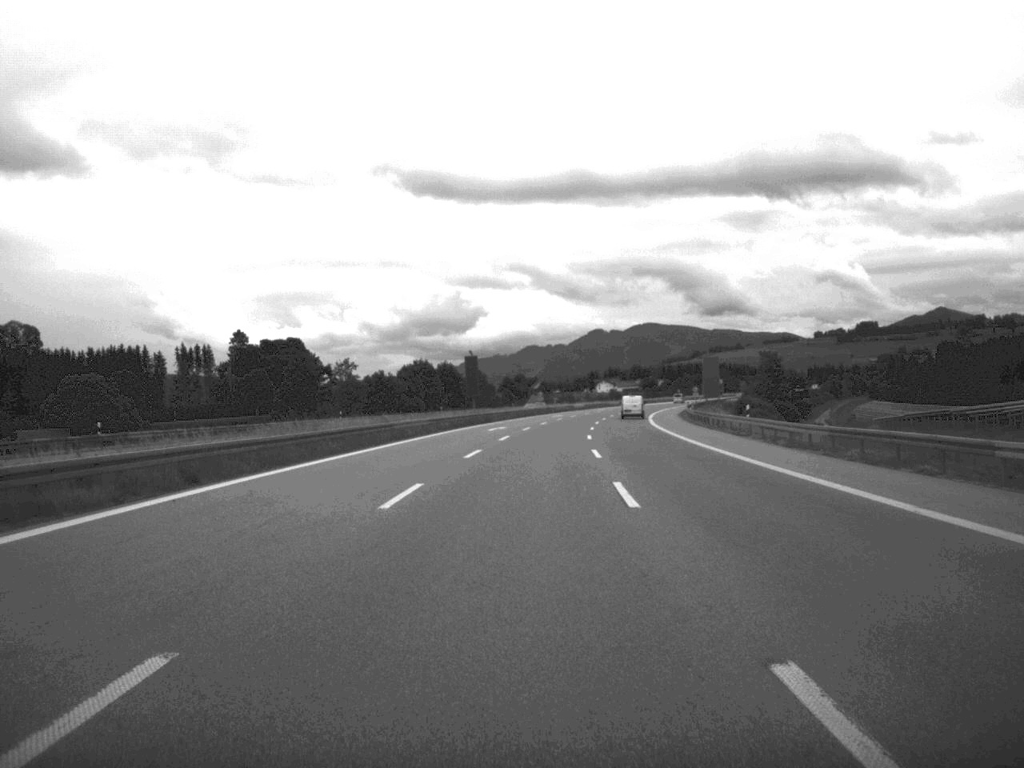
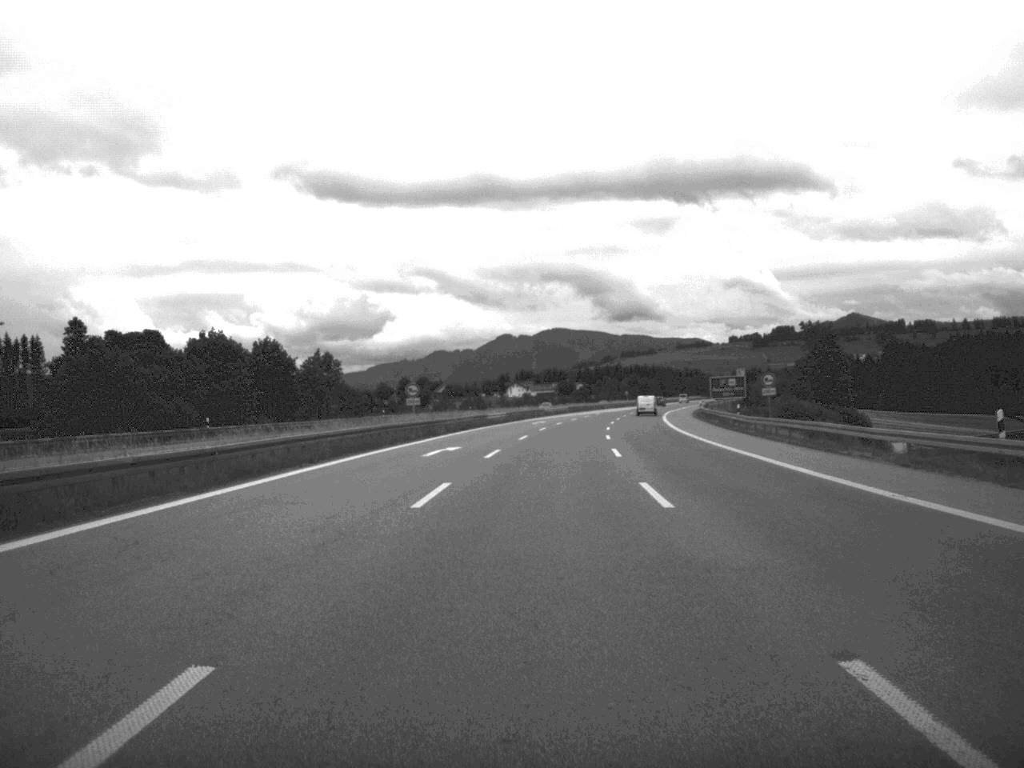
(+2.8, +86.2) m; +4°
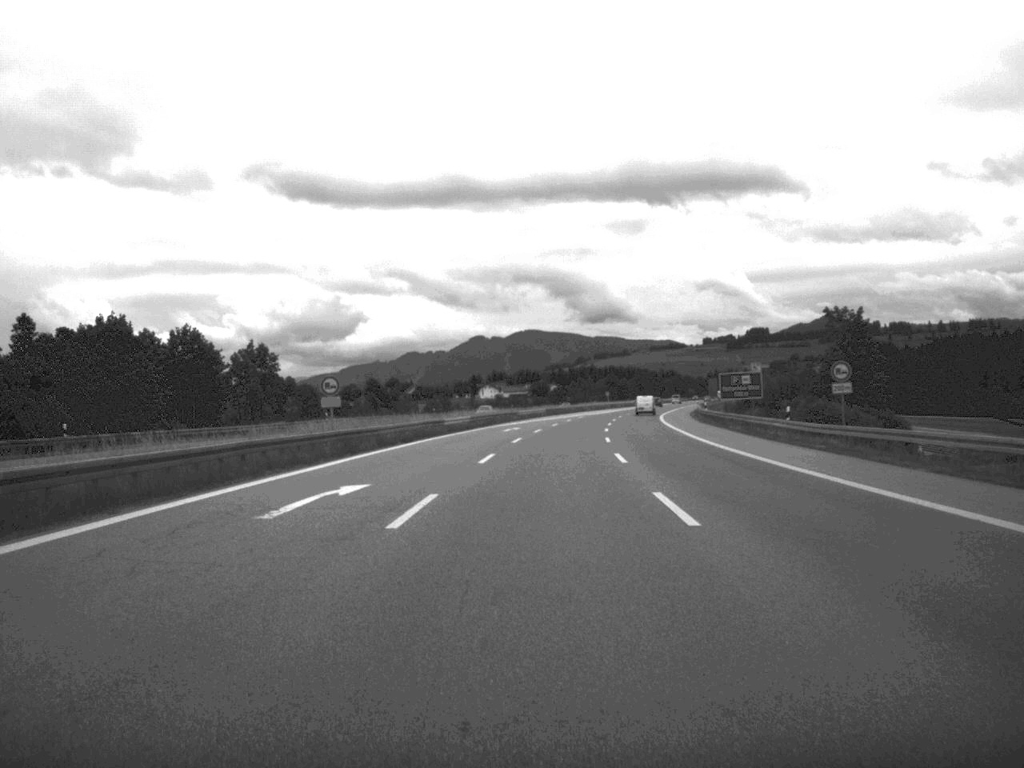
(+0.2, +20.5) m; +1°
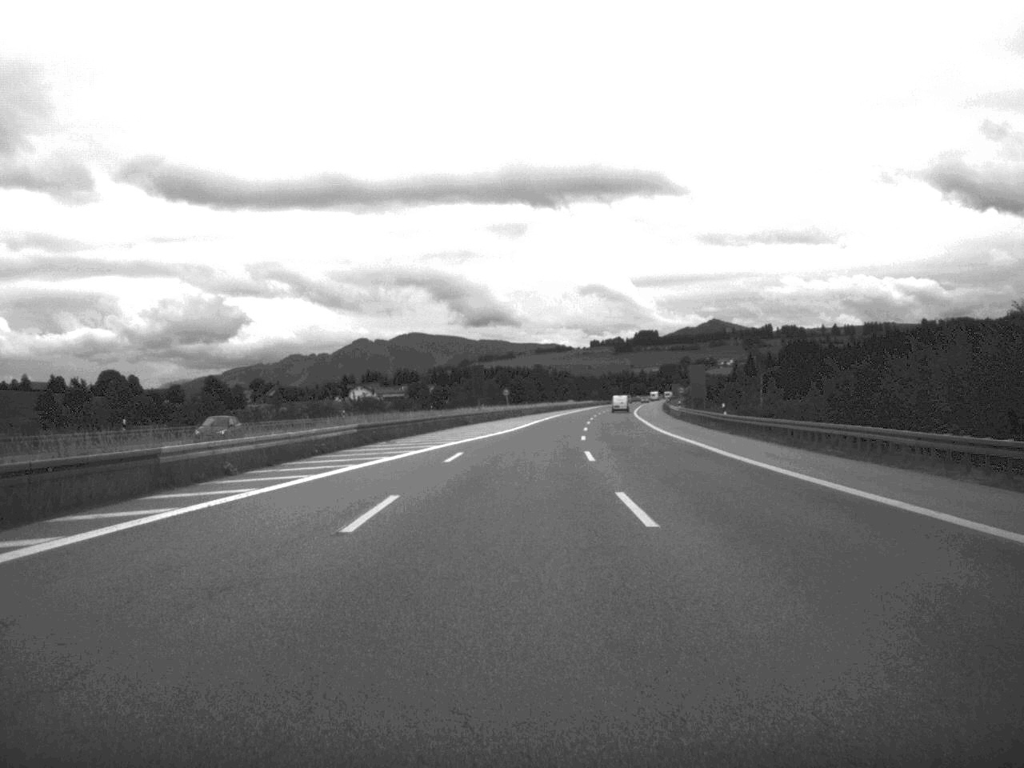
(+4.0, +86.5) m; +5°
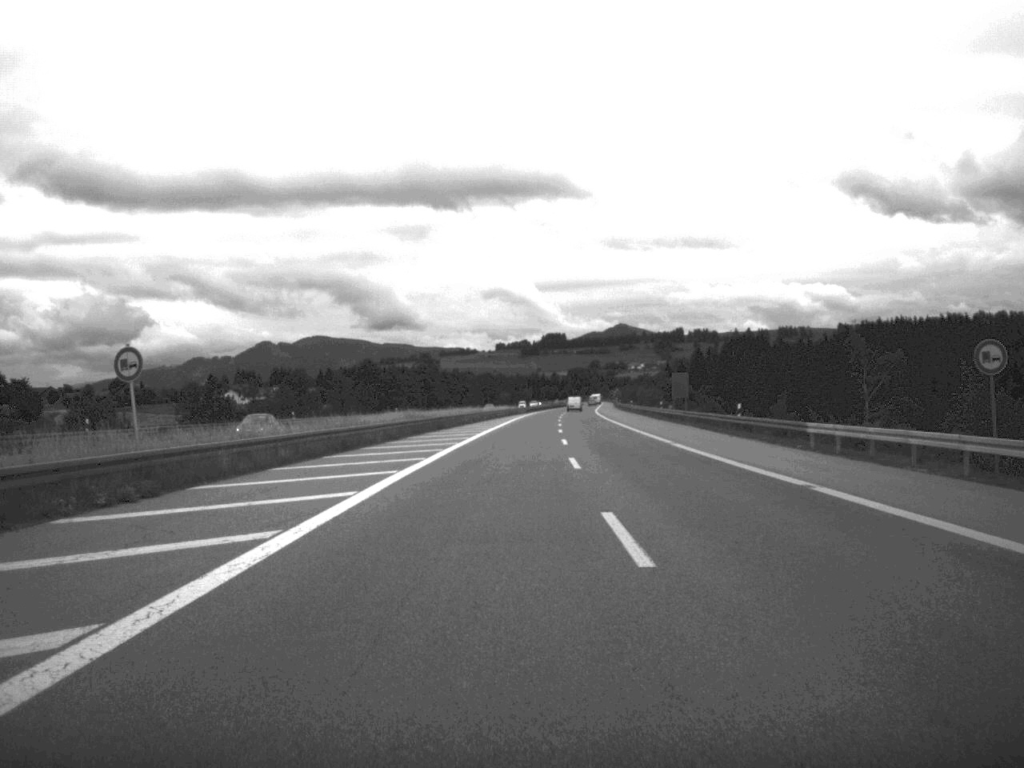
(+4.3, +106.7) m; +4°
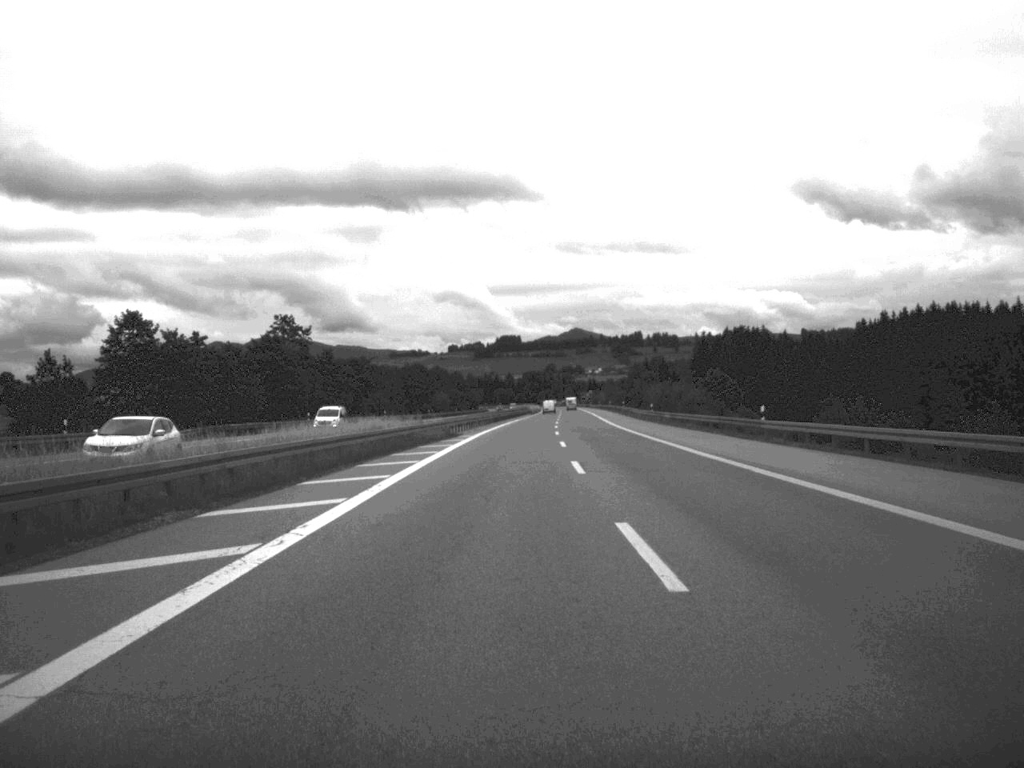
(+1.4, +105.2) m; +2°
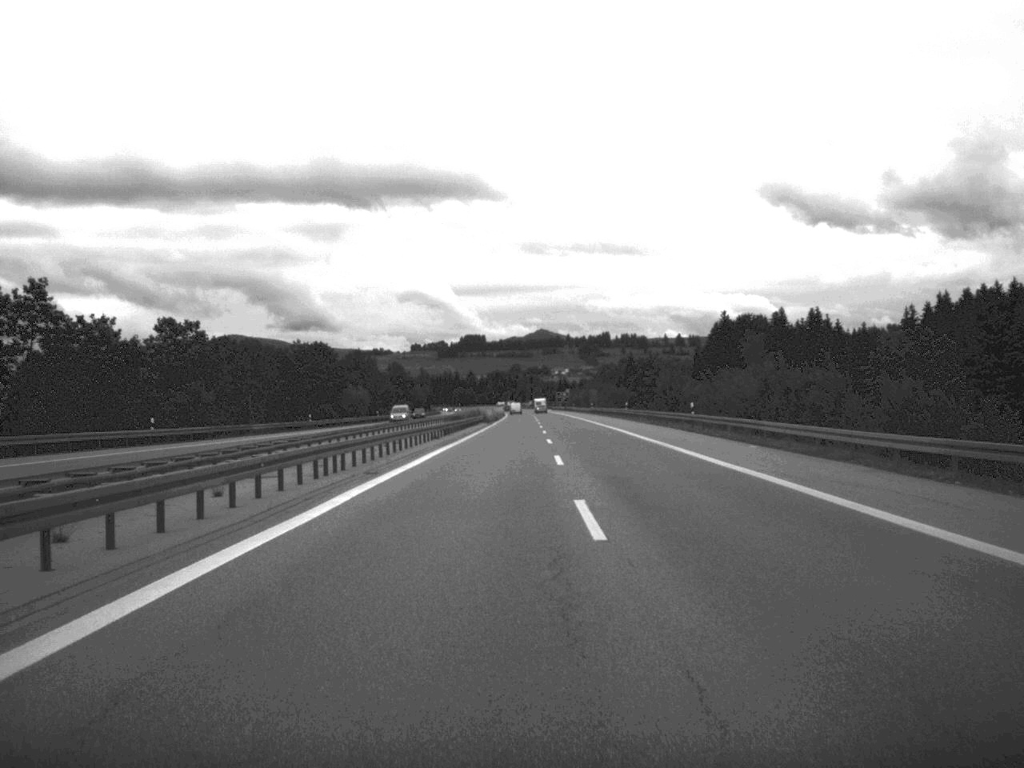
(+1.0, +82.2) m; +1°
